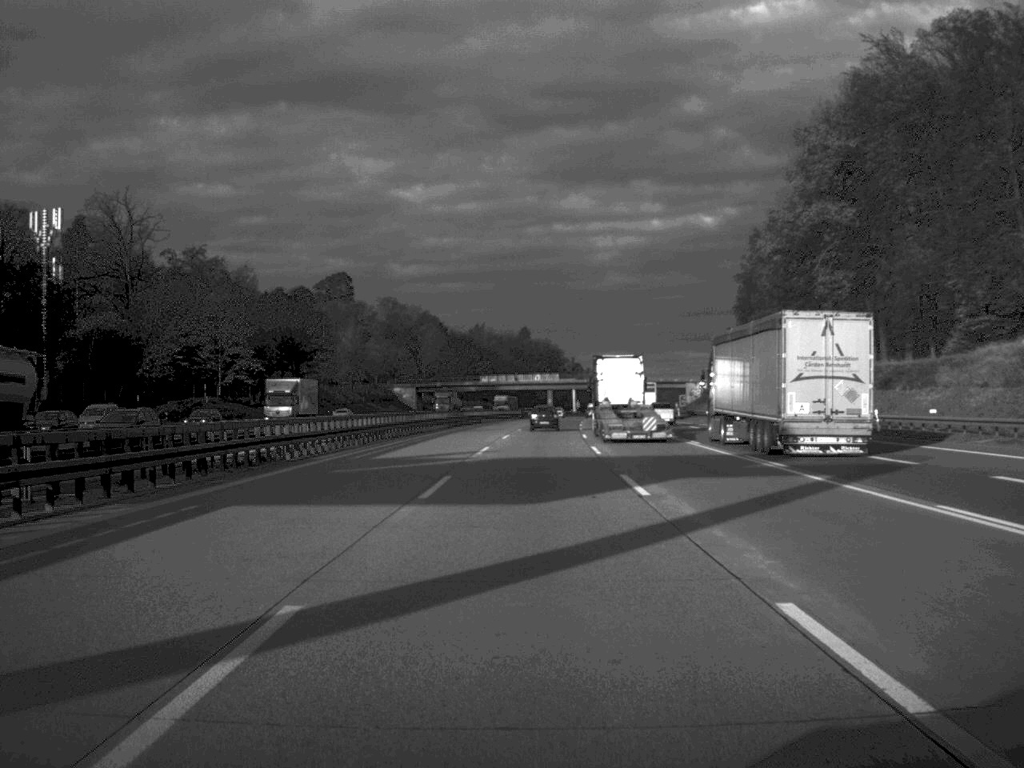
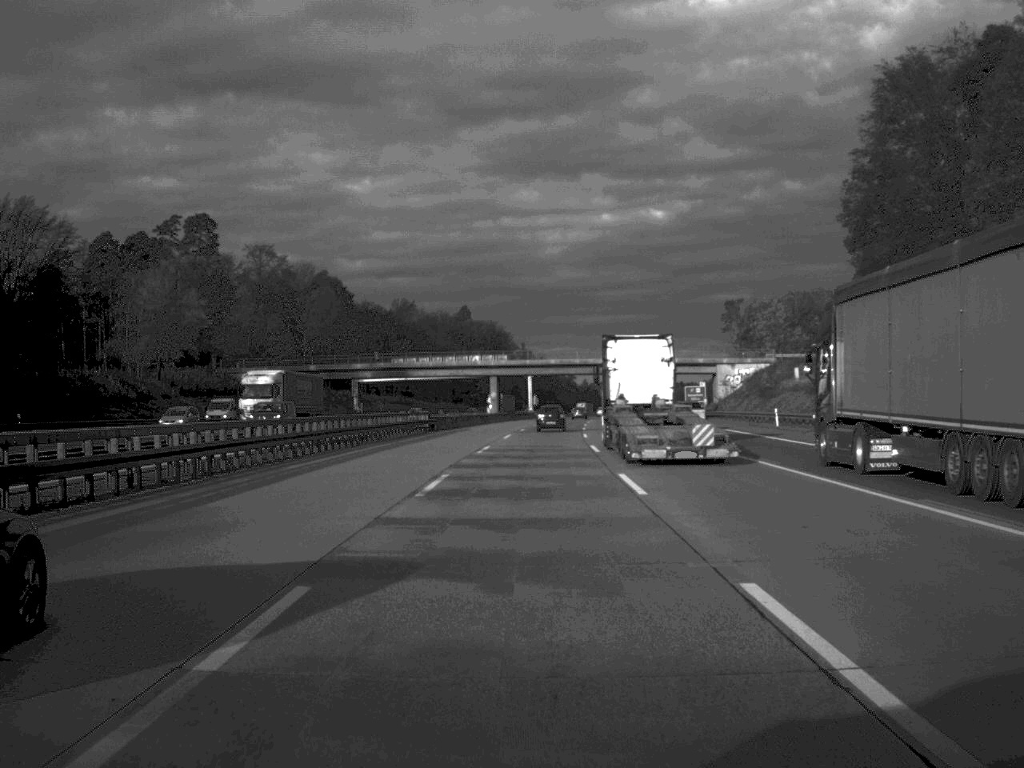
(+1.9, +88.1) m; +2°
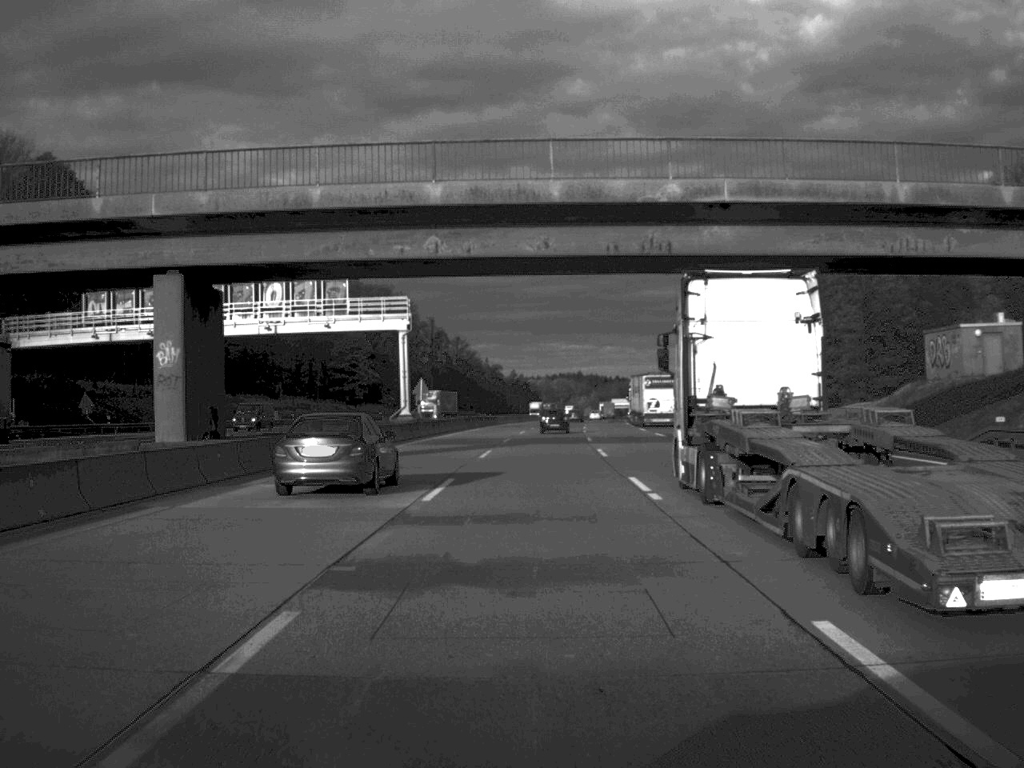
(+3.1, +108.8) m; +3°
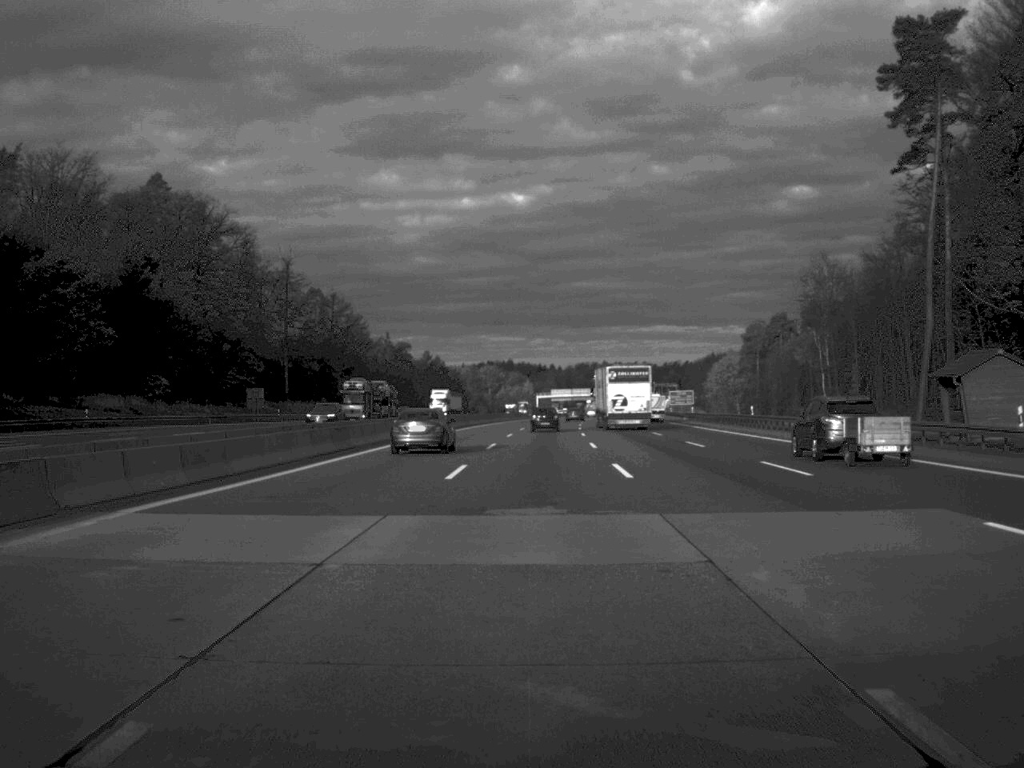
(+3.1, +108.9) m; +3°
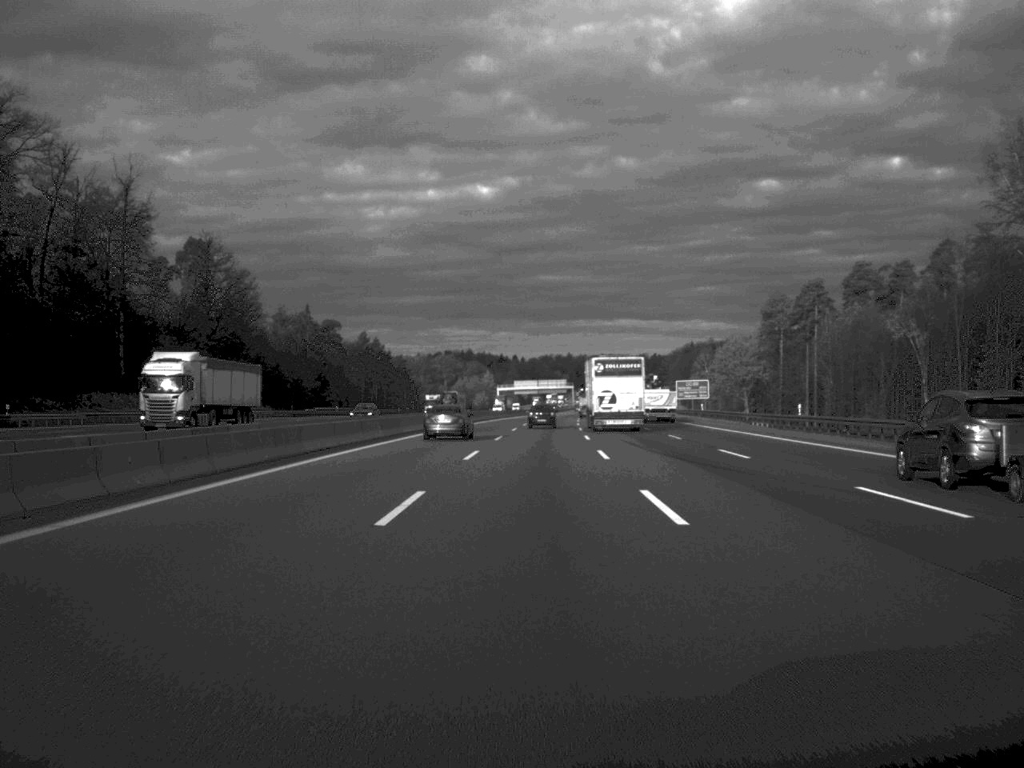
(+0.9, +64.3) m; +2°
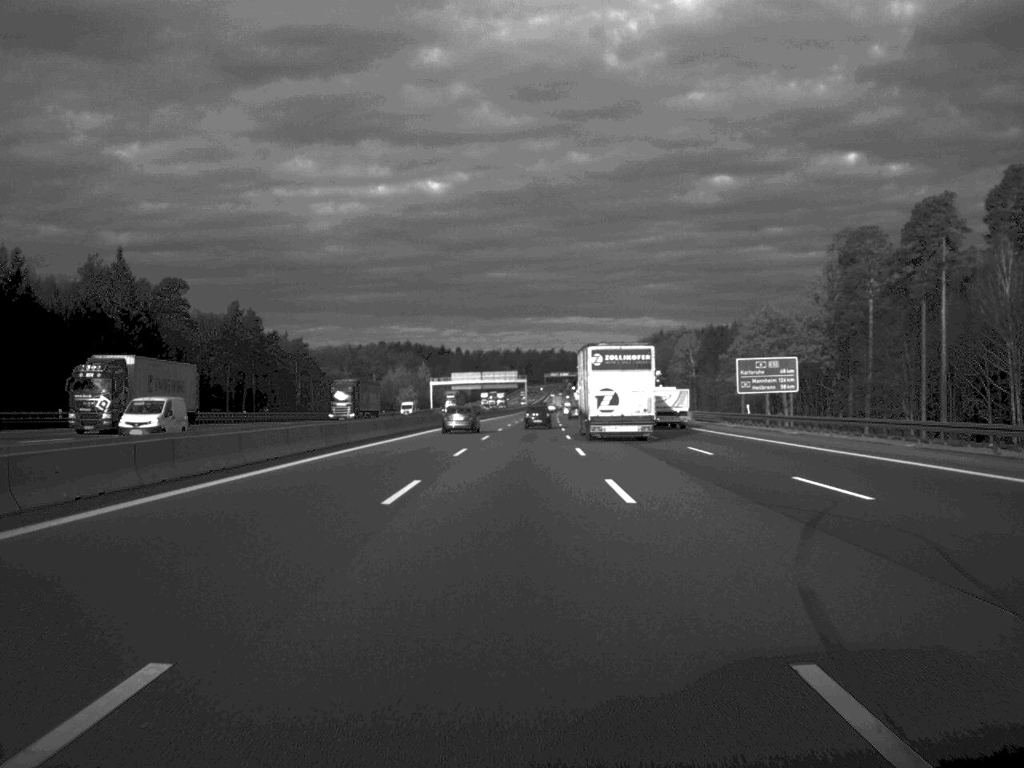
(+1.8, +86.2) m; +2°
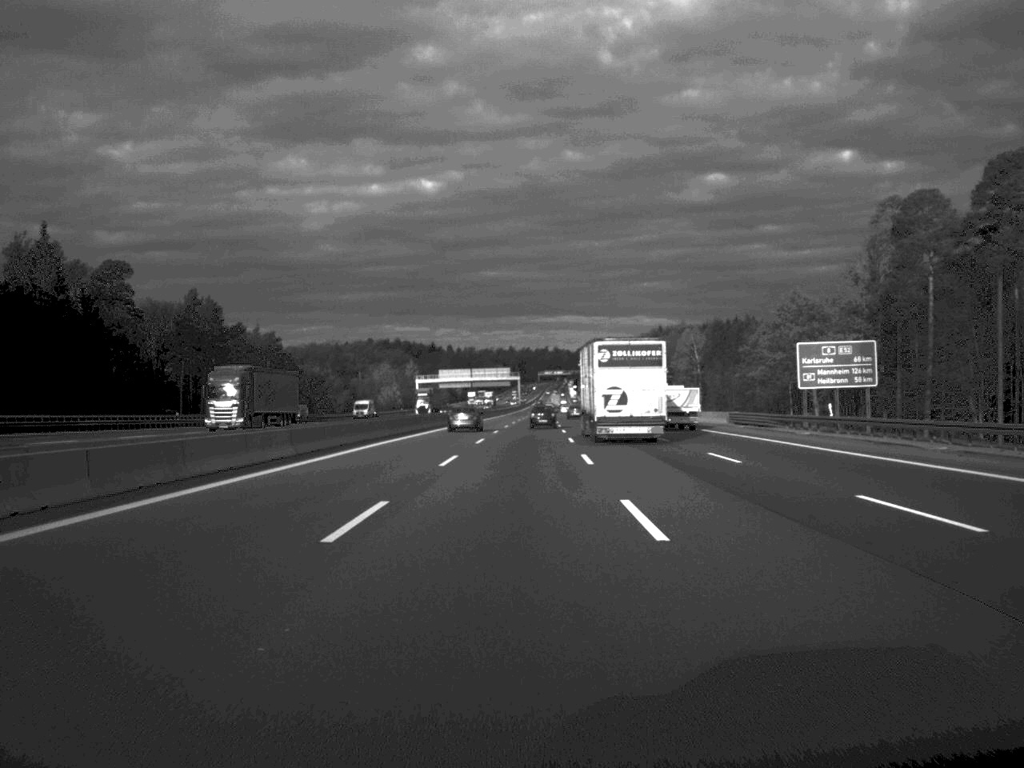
(+0.1, +22.8) m; 0°
